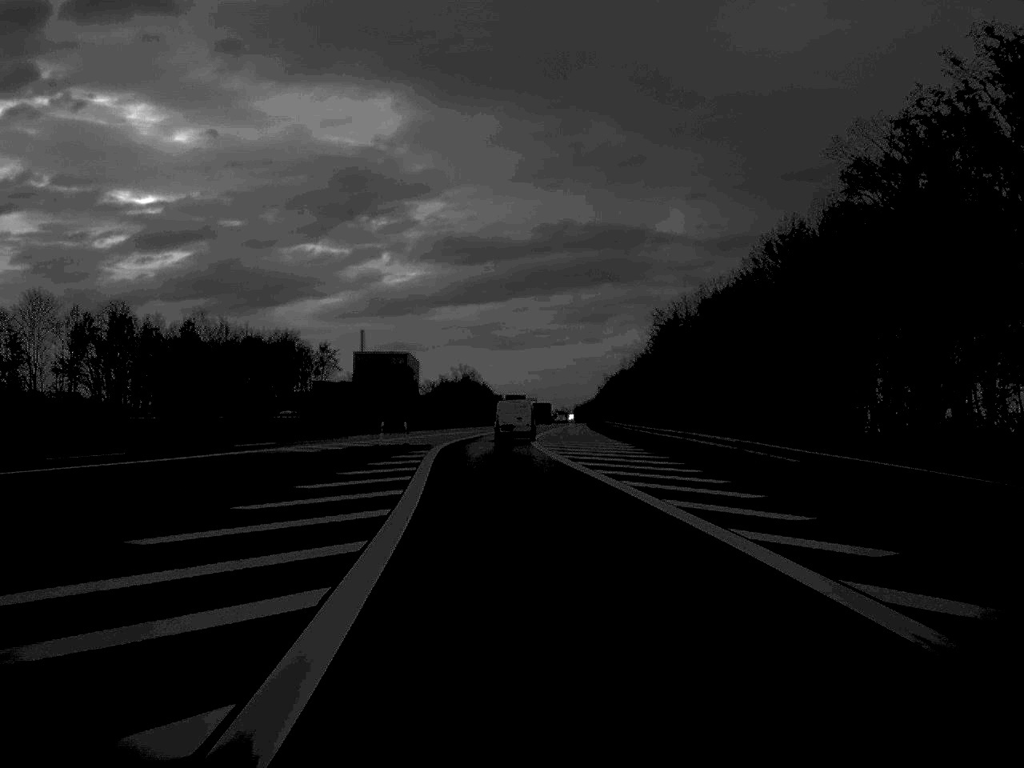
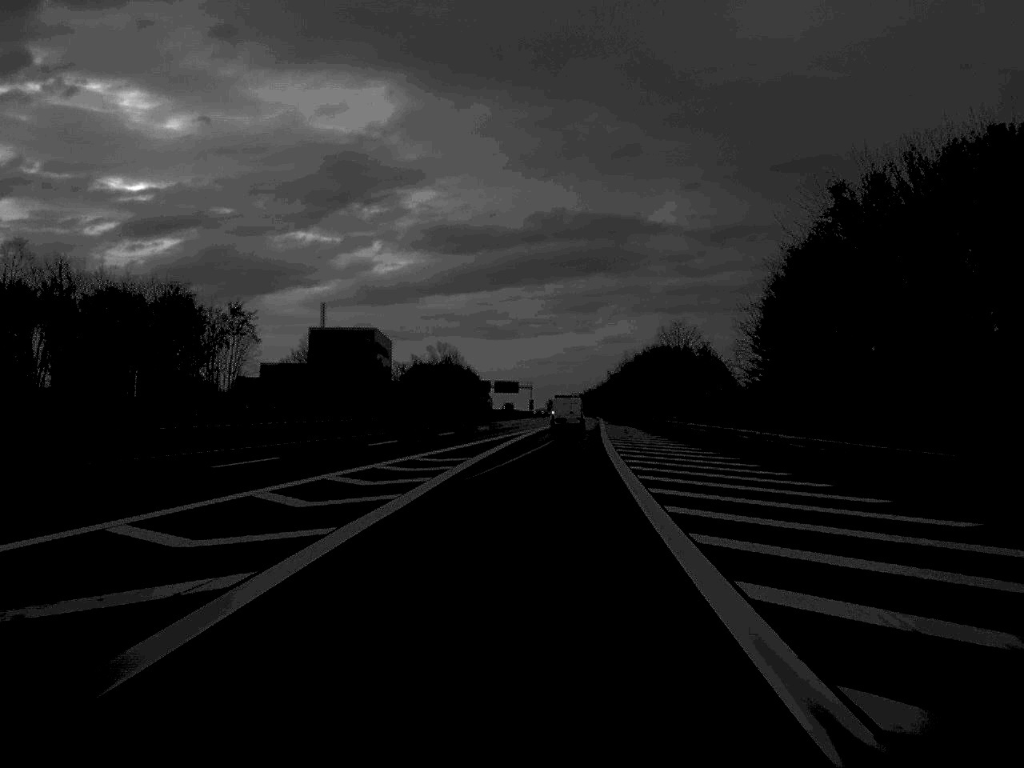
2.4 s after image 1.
(-0.9, +63.9) m; +1°
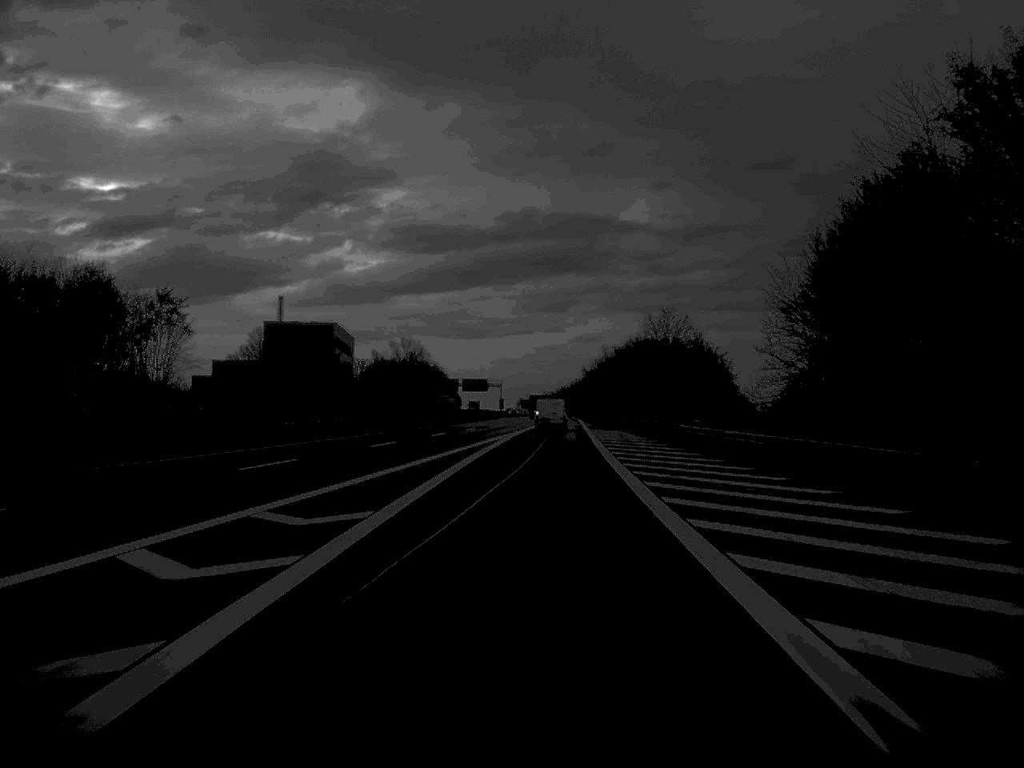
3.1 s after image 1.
(+0.2, +18.5) m; +1°
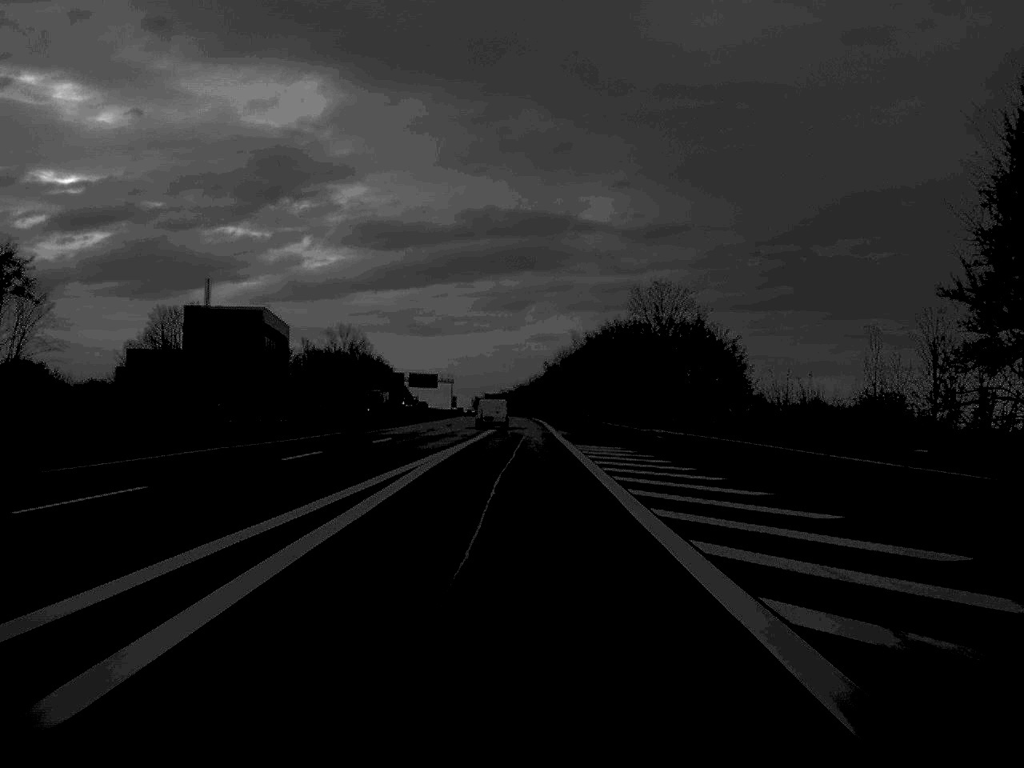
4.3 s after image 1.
(+0.6, +31.8) m; +2°
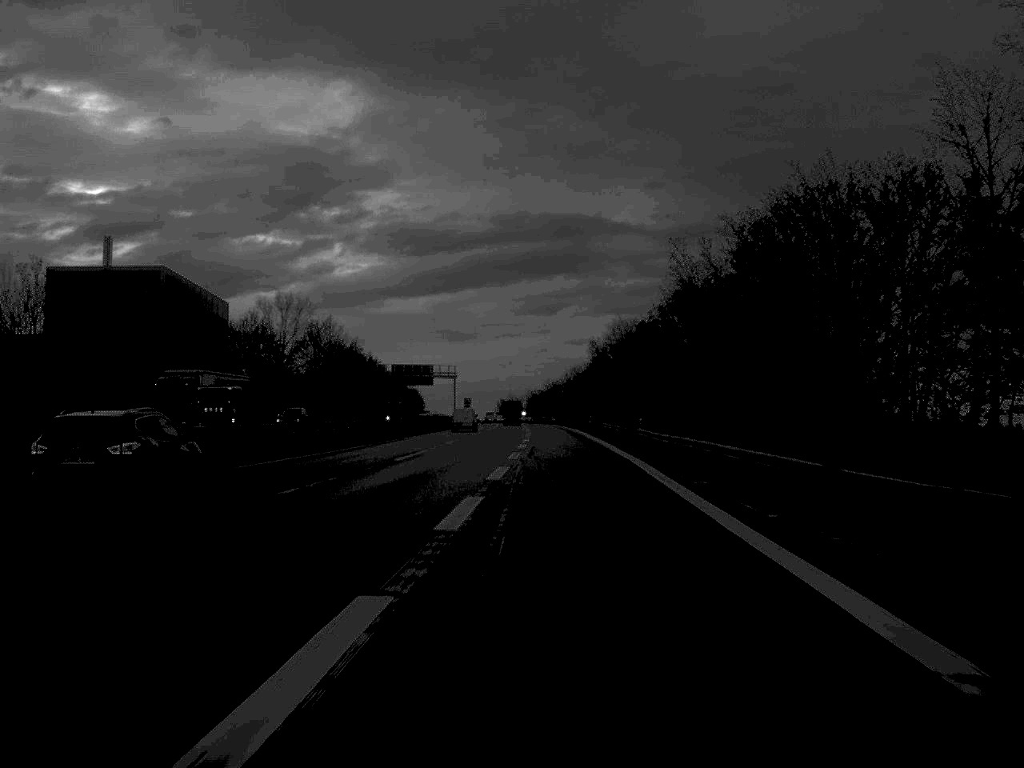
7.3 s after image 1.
(-0.5, +82.5) m; -1°
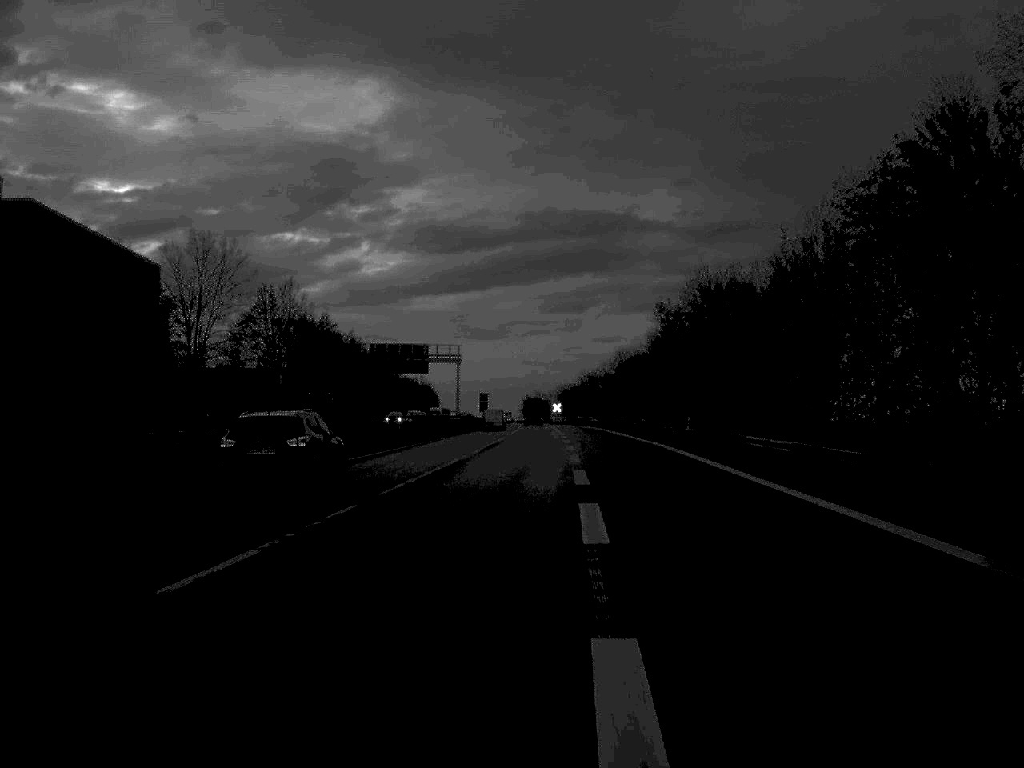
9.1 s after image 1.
(-0.5, +51.5) m; -1°
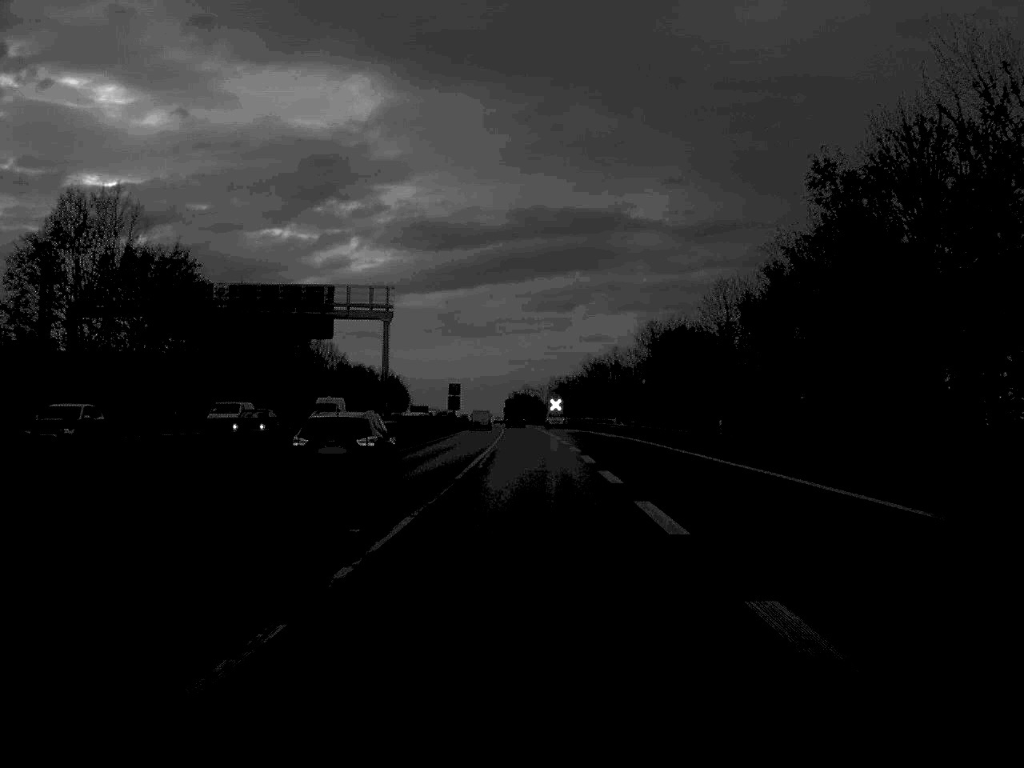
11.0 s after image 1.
(+0.2, +58.5) m; +1°
